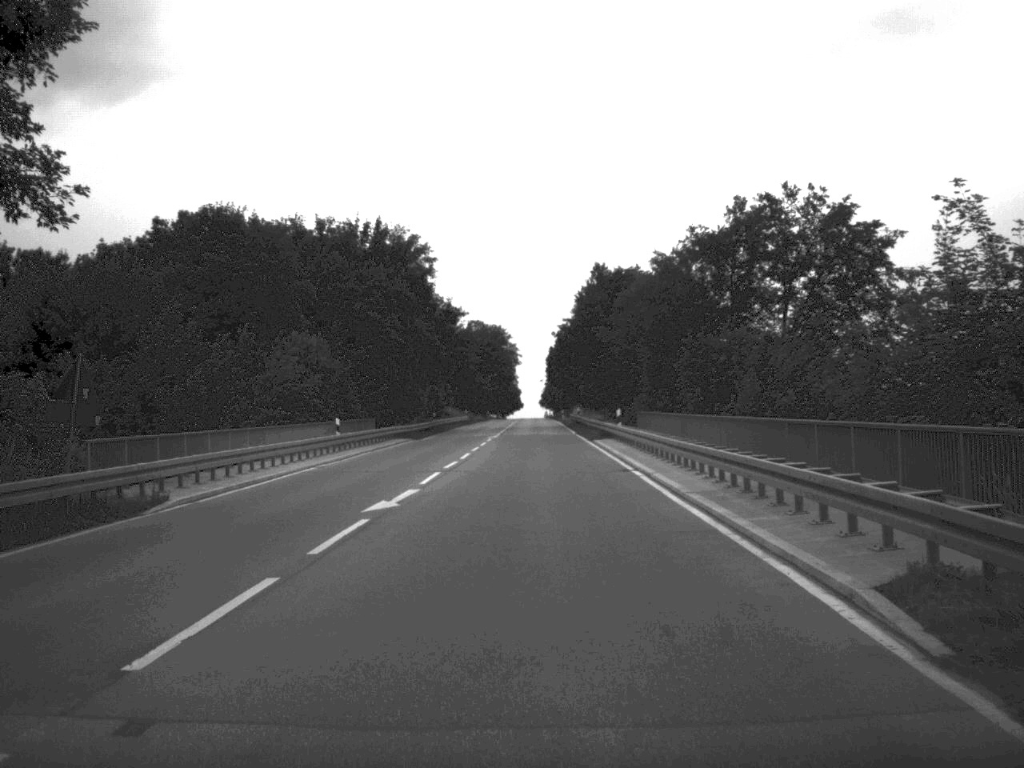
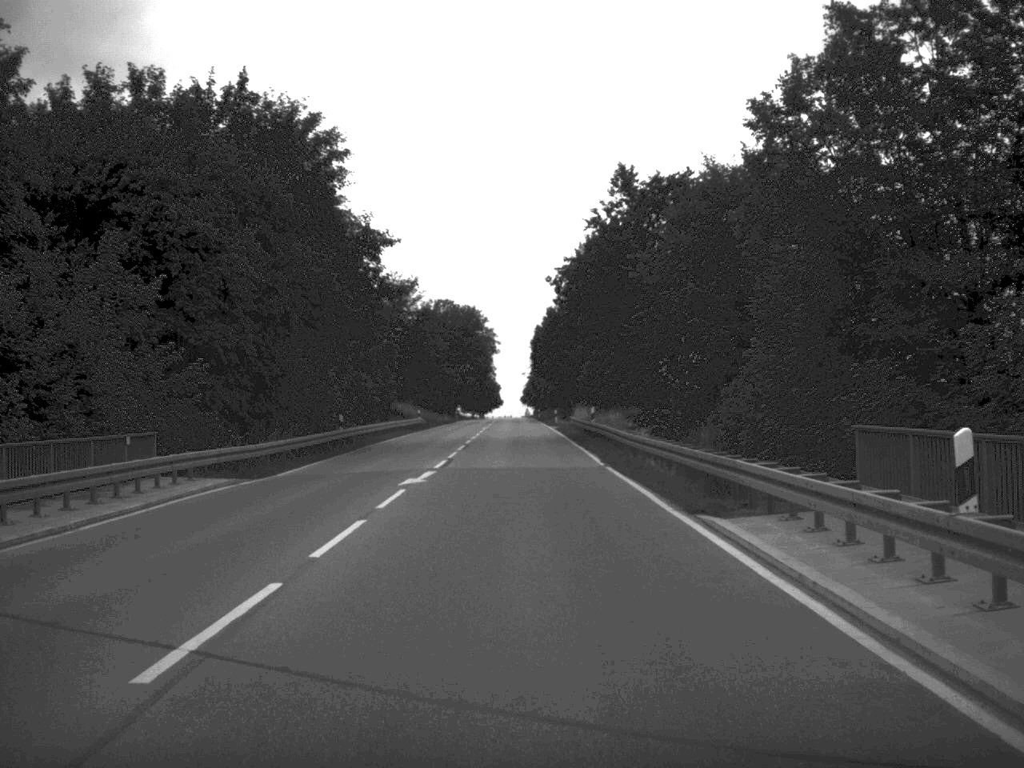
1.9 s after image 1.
(+0.2, +36.0) m; +1°
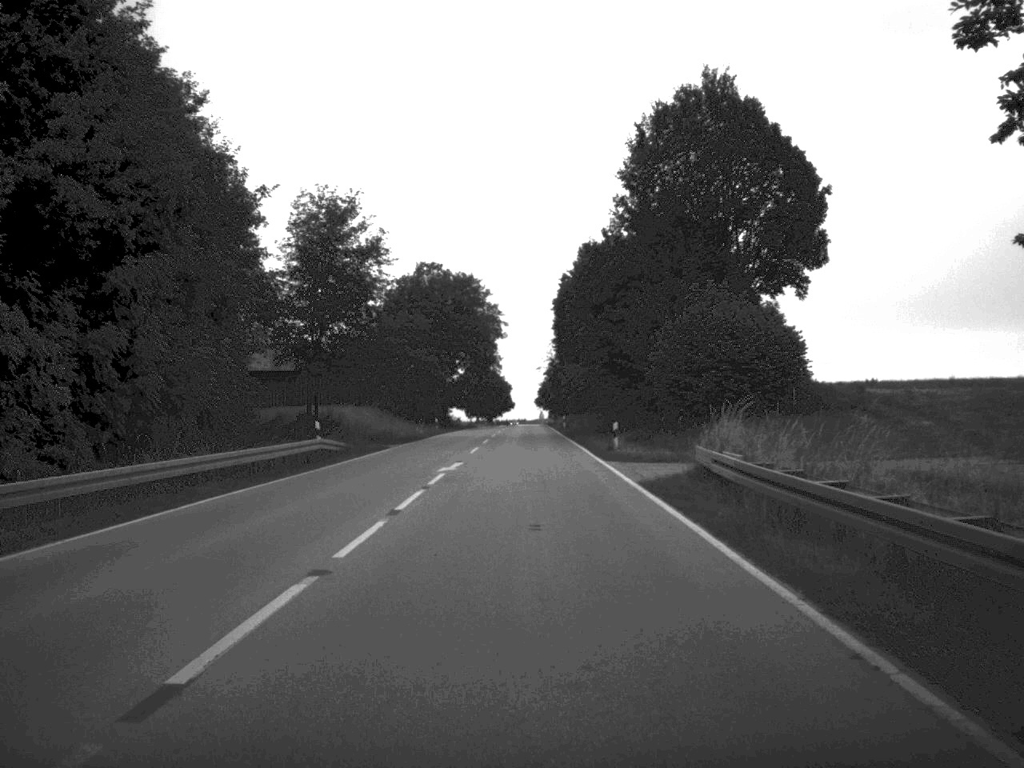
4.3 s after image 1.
(-0.3, +47.4) m; -1°
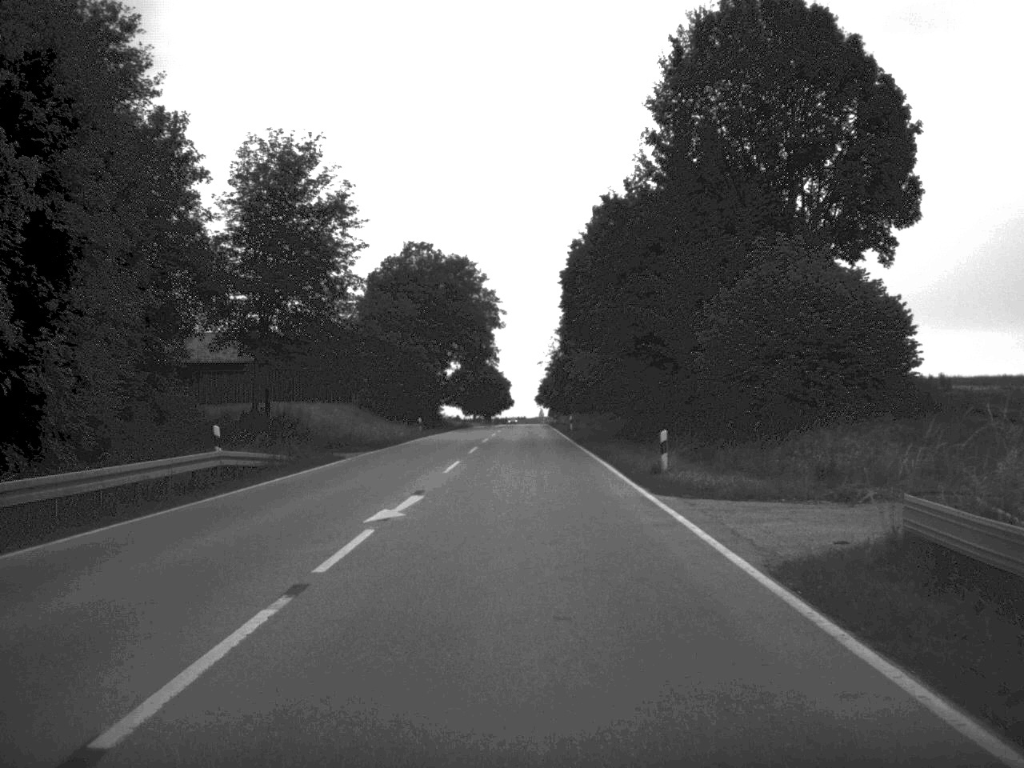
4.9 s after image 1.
(0.0, +13.4) m; 0°
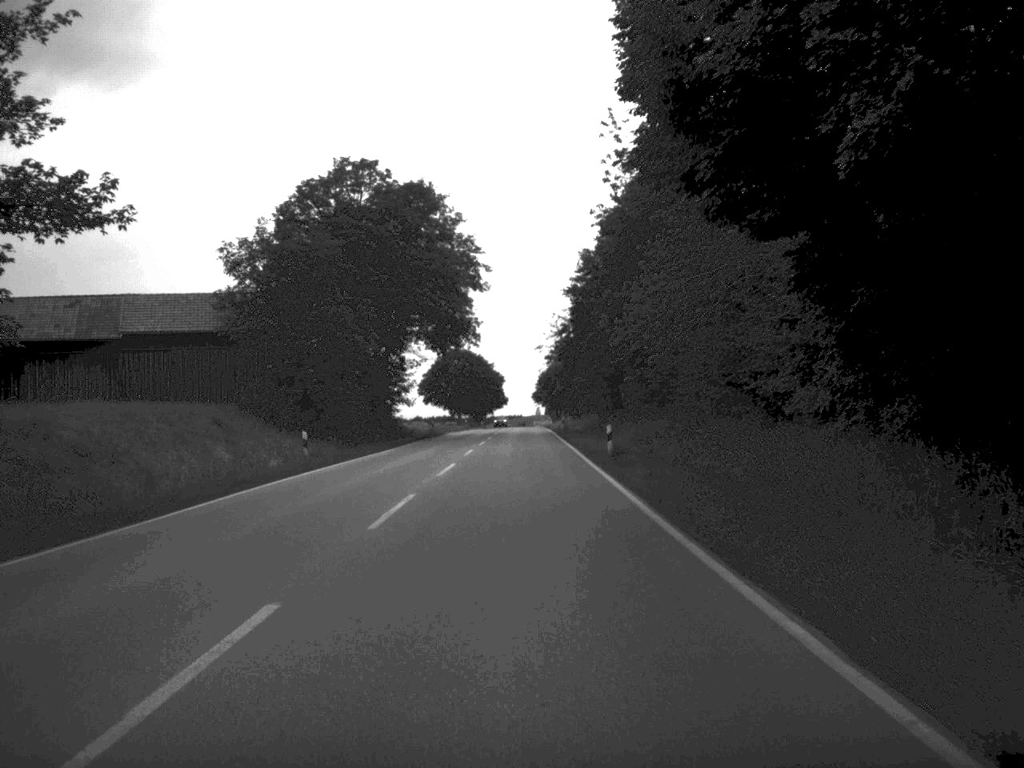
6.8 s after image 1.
(+0.1, +37.1) m; 0°
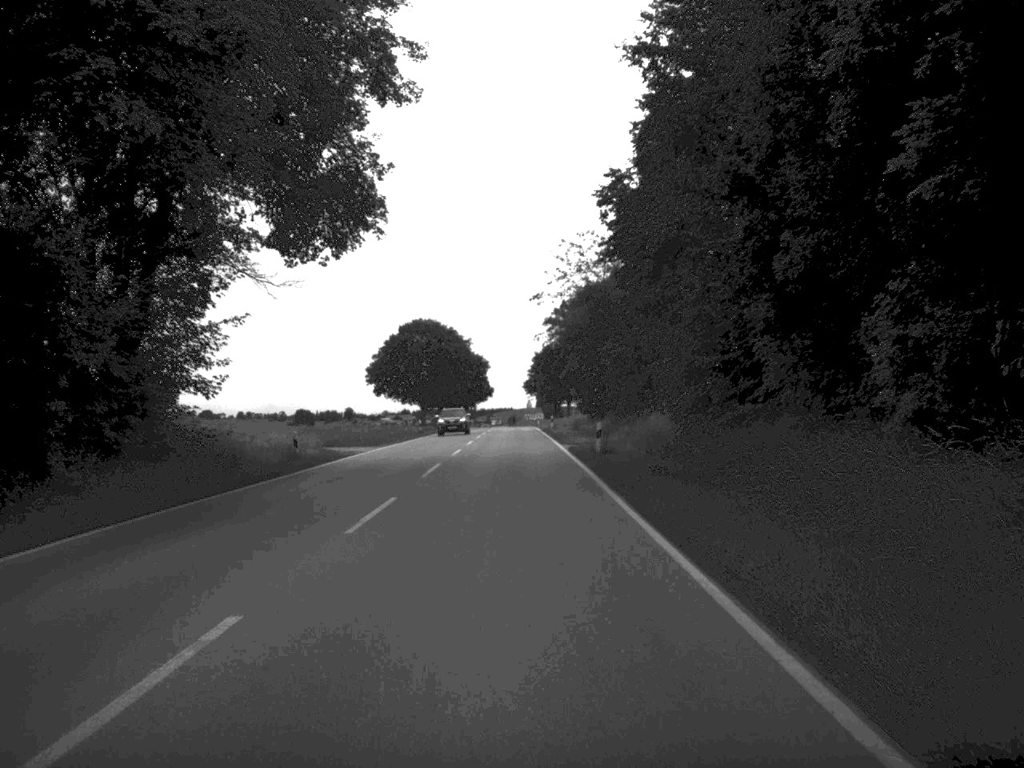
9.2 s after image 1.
(0.0, +49.8) m; 0°
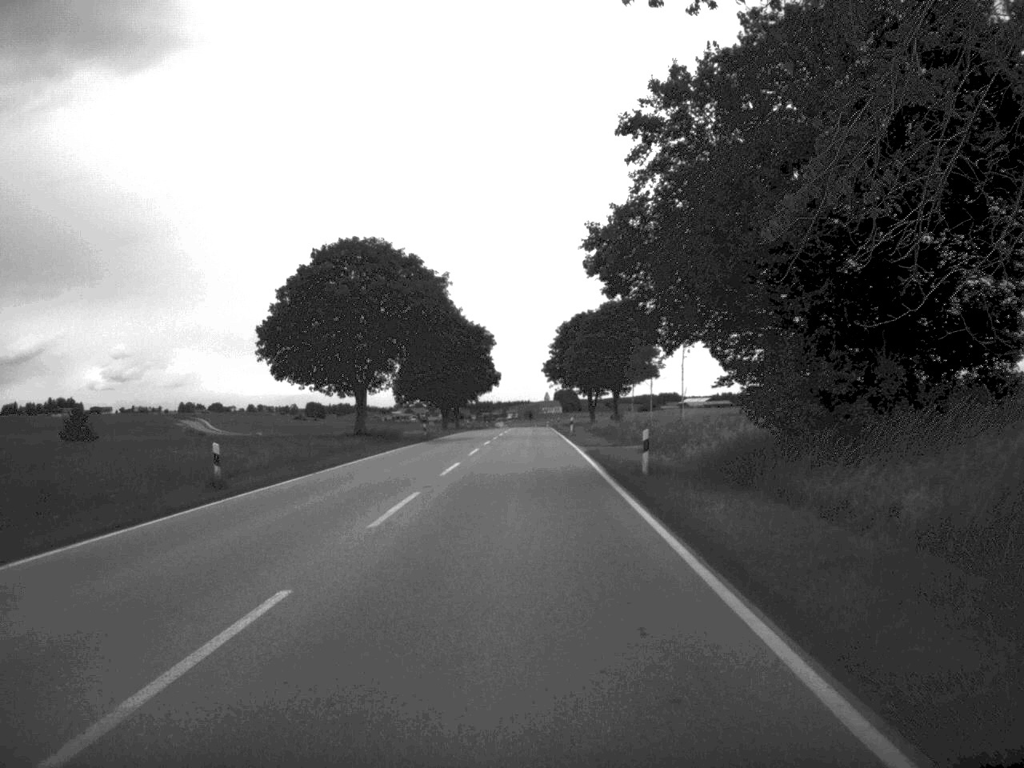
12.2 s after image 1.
(-0.5, +59.1) m; -1°
